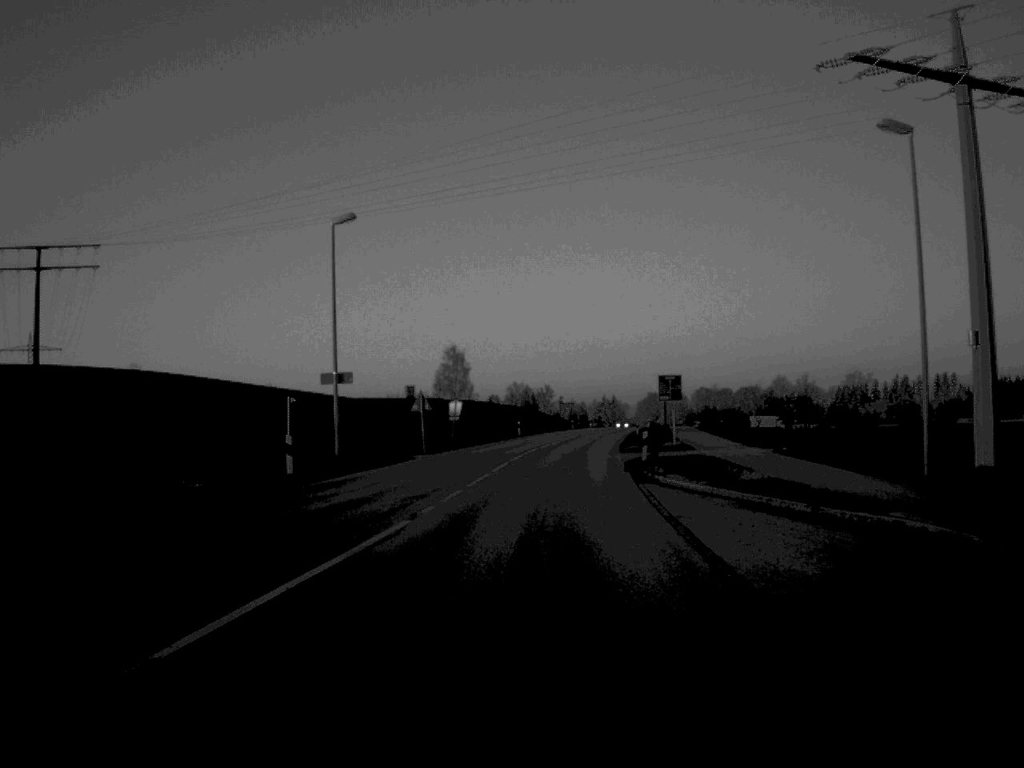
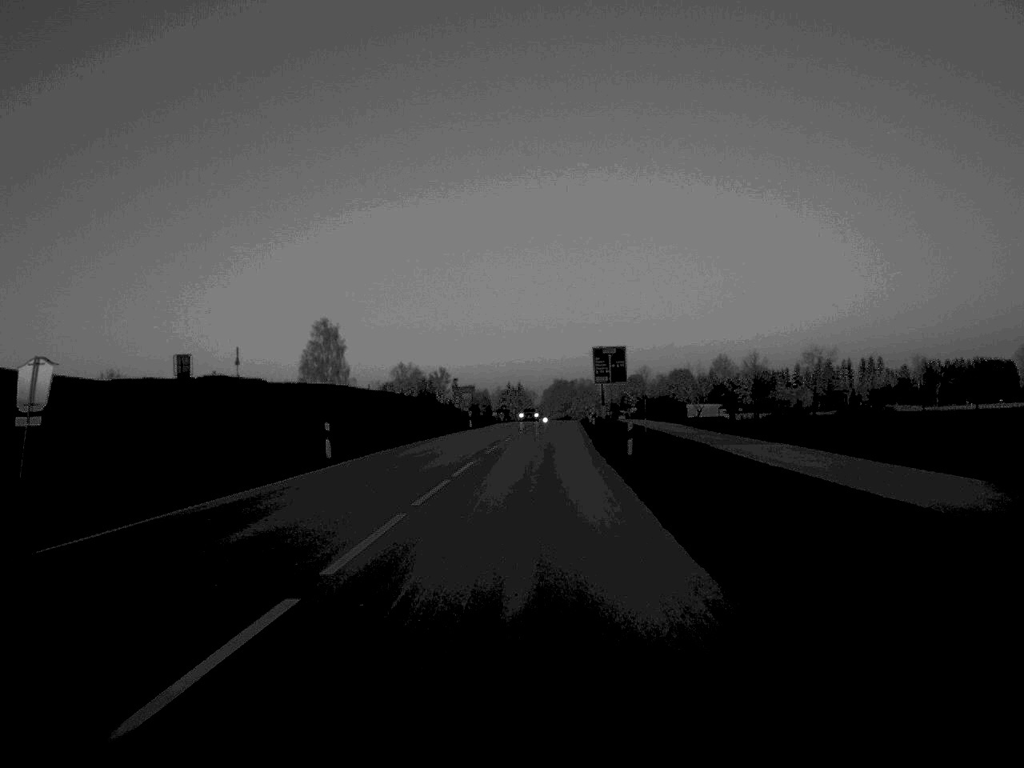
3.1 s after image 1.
(+2.2, +54.4) m; +4°
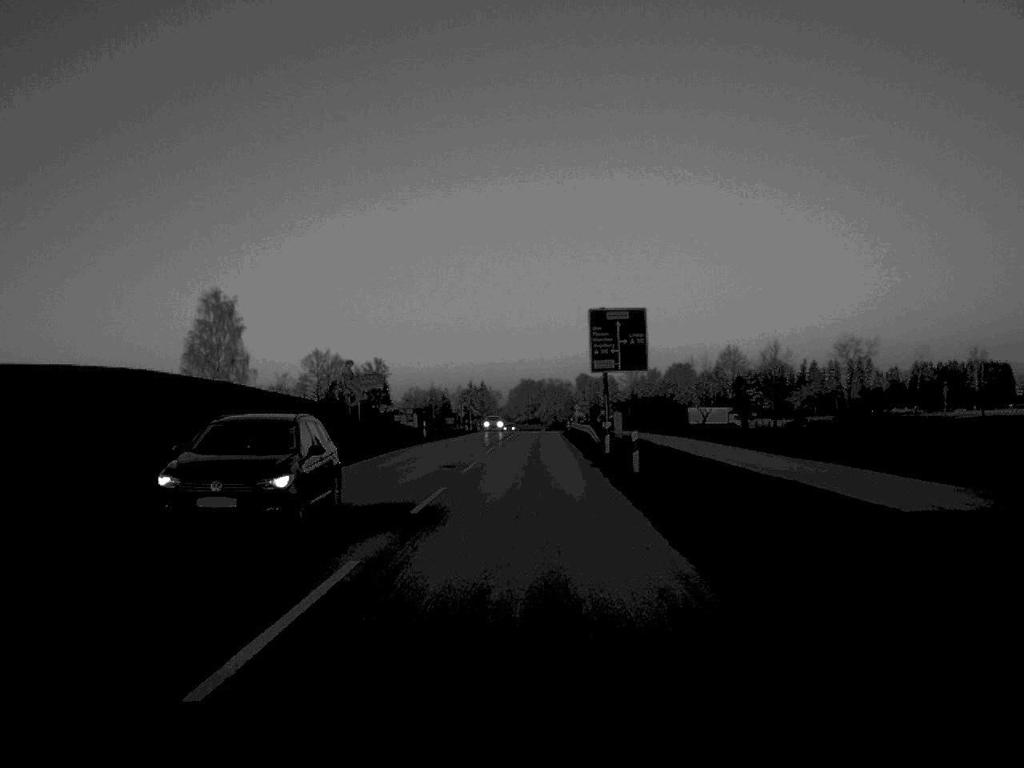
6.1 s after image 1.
(+1.0, +55.7) m; +1°
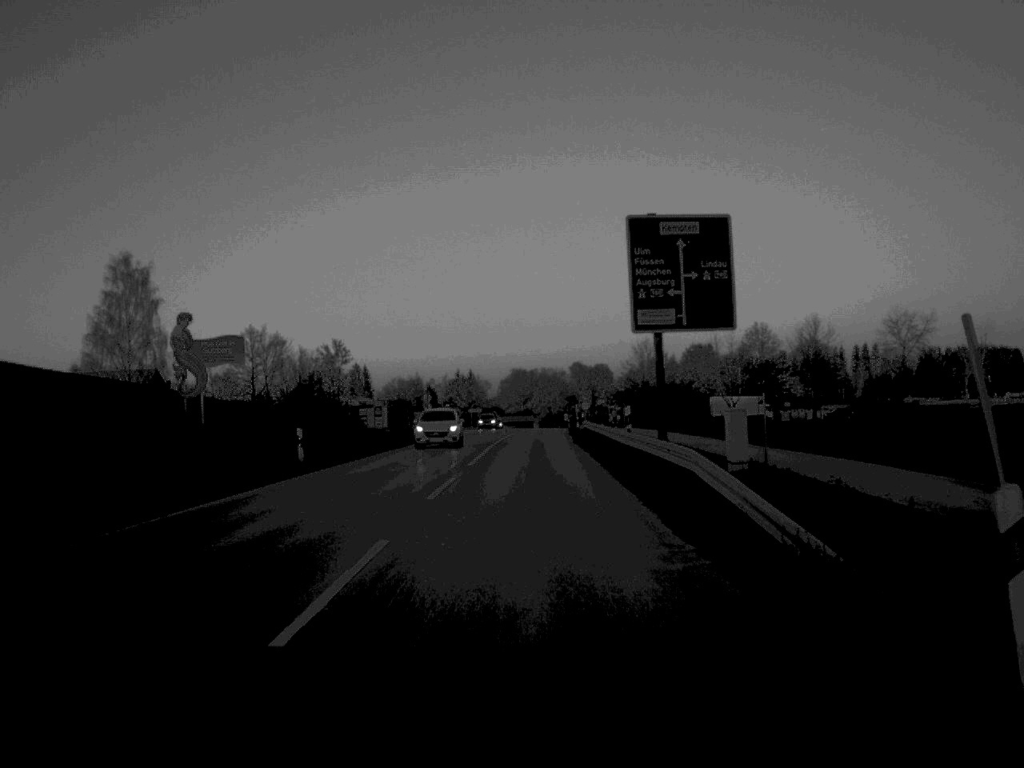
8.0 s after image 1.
(+0.1, +34.6) m; 0°
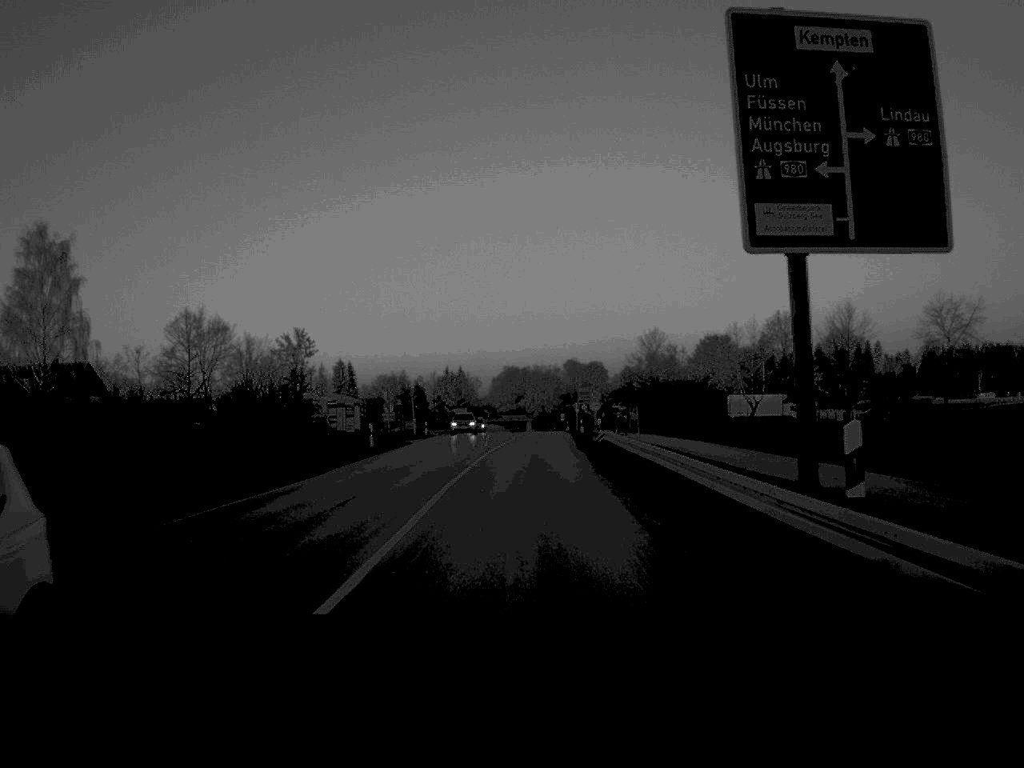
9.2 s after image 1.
(+0.1, +22.2) m; 0°
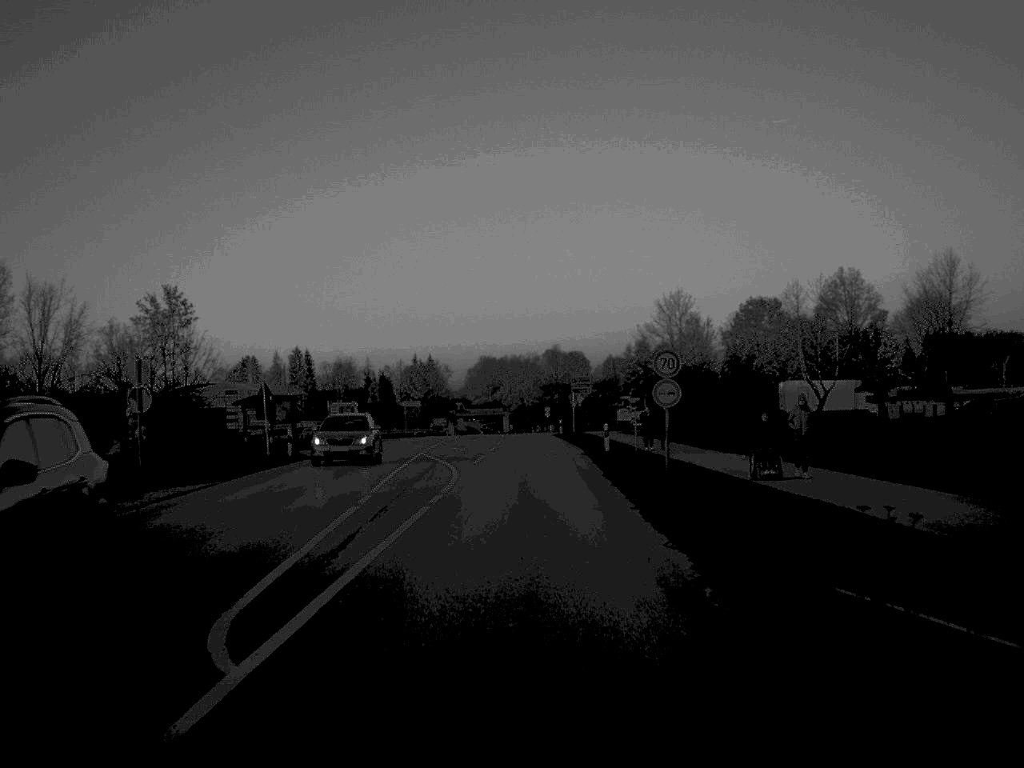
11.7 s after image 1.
(+0.3, +44.4) m; +1°
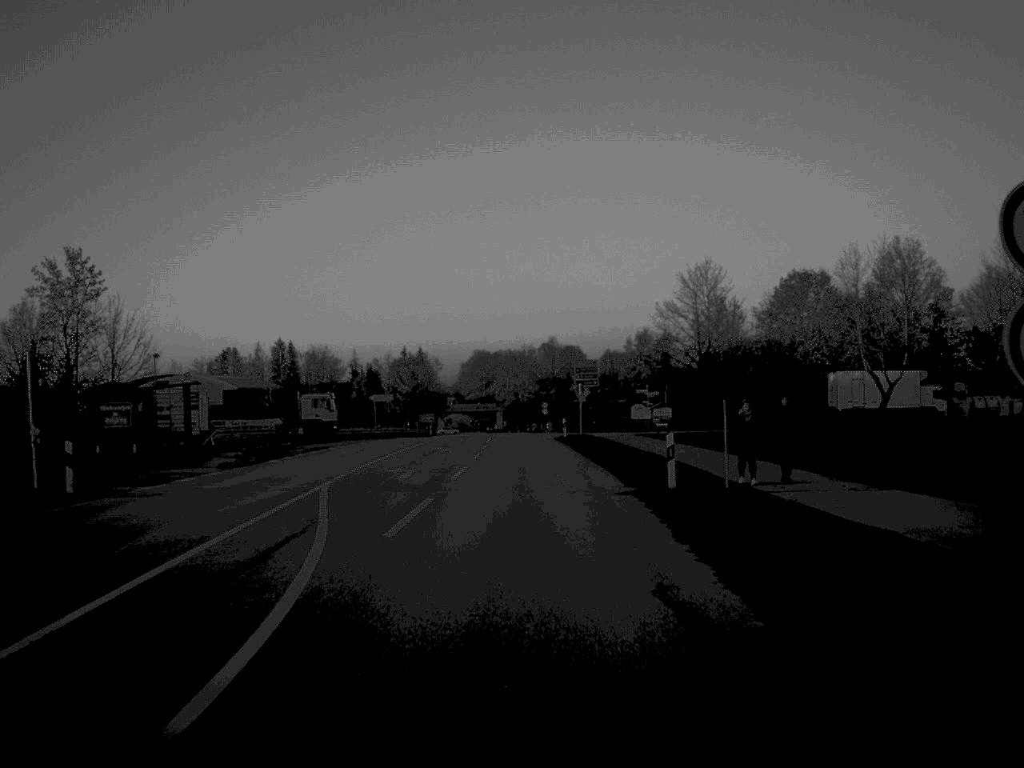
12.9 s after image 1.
(0.0, +20.7) m; 0°
